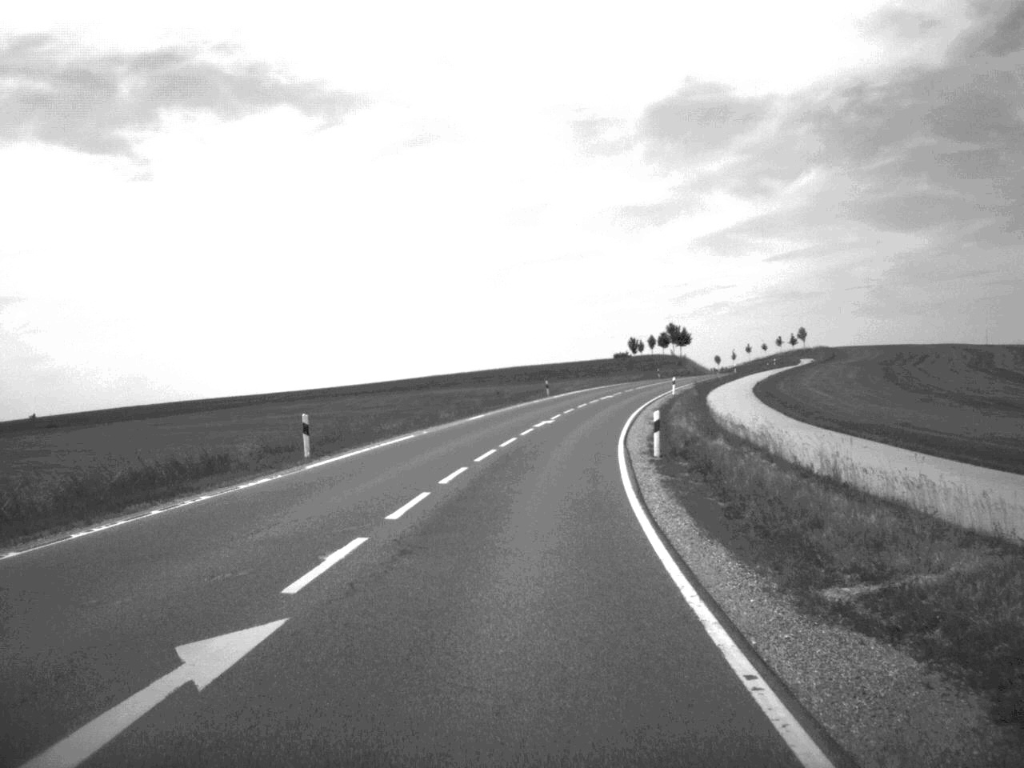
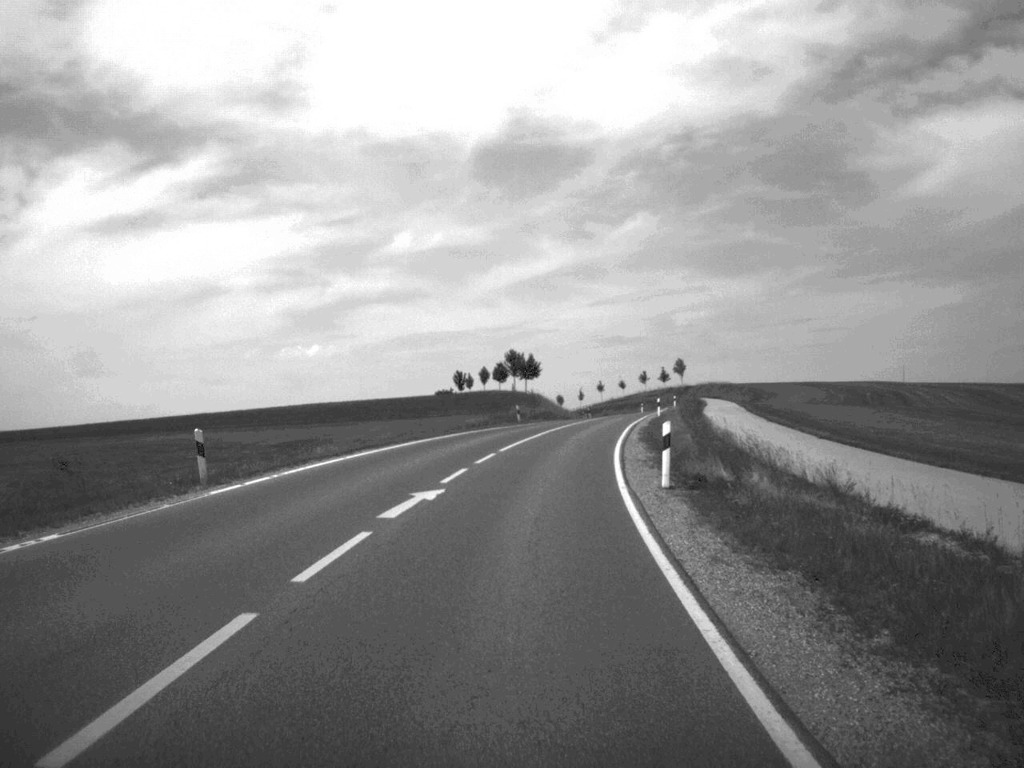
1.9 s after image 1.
(+3.8, +56.5) m; +8°
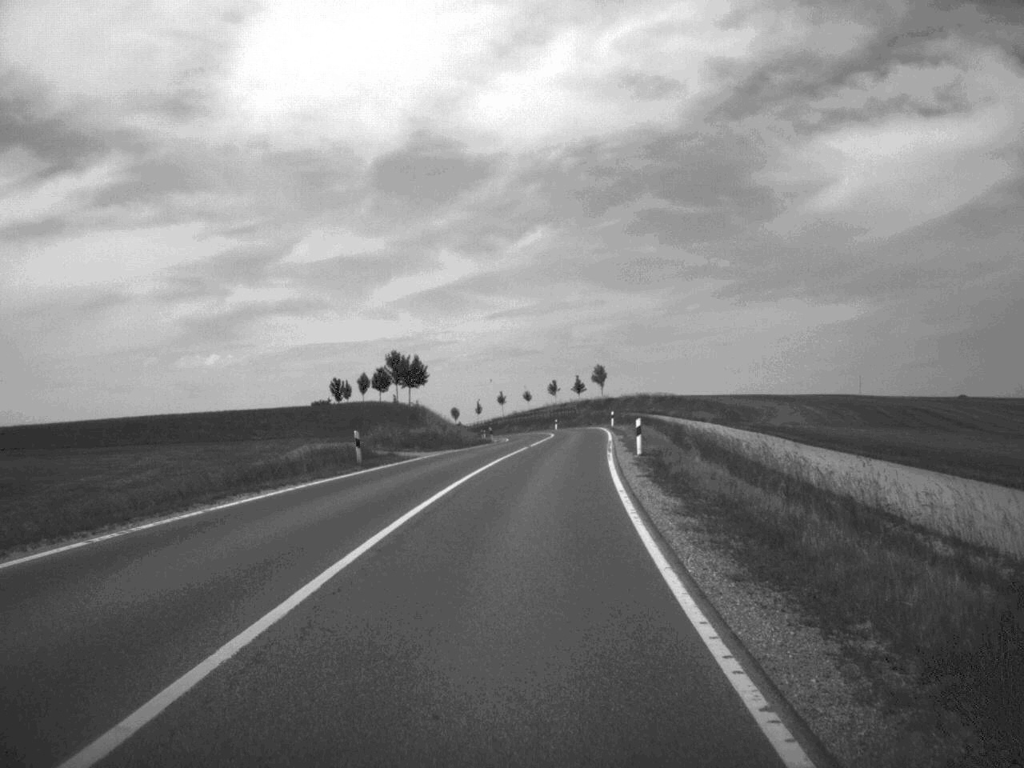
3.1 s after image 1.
(+1.4, +34.6) m; +5°
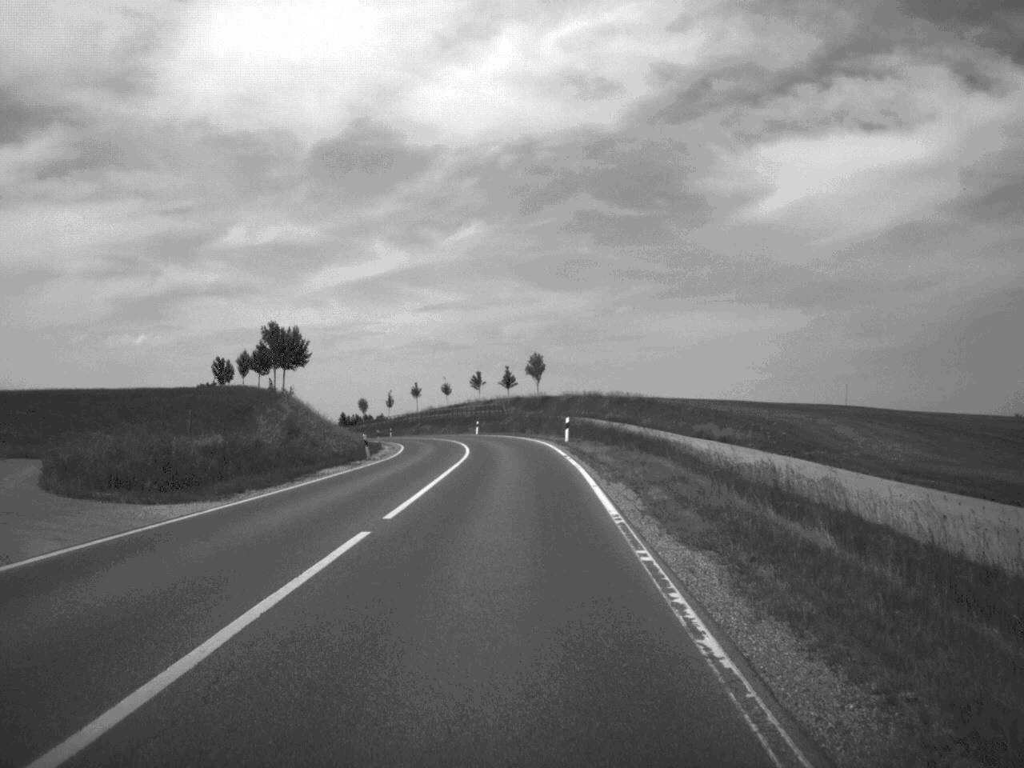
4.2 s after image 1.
(+1.1, +32.7) m; +3°
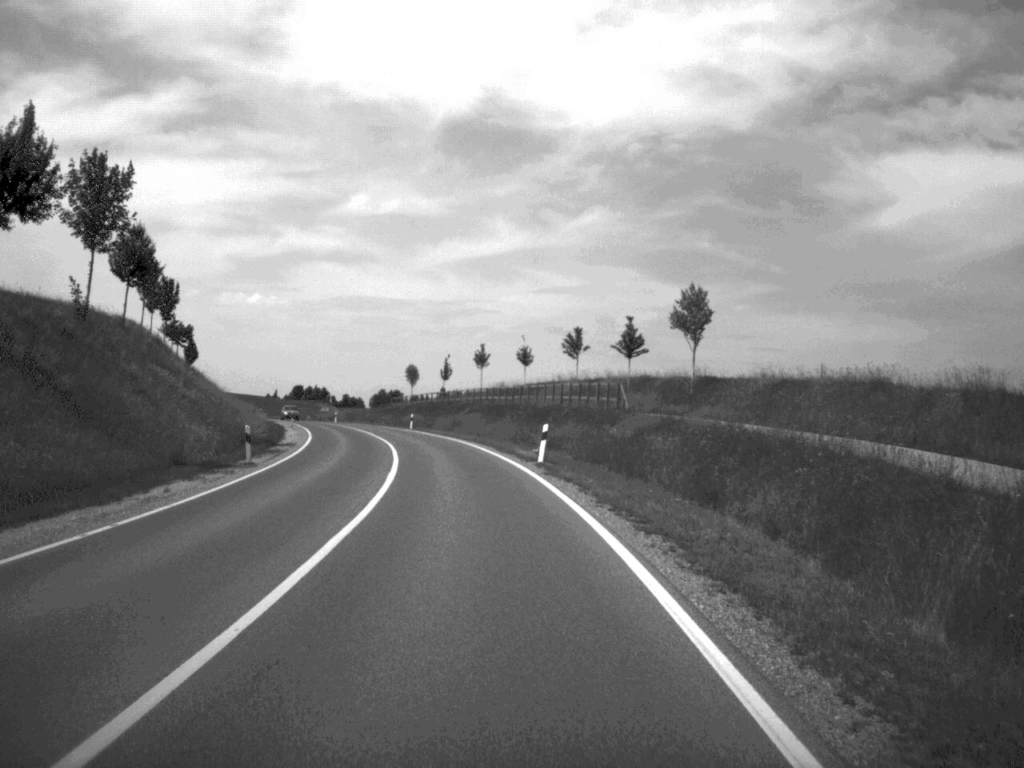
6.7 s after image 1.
(-1.6, +66.2) m; -5°
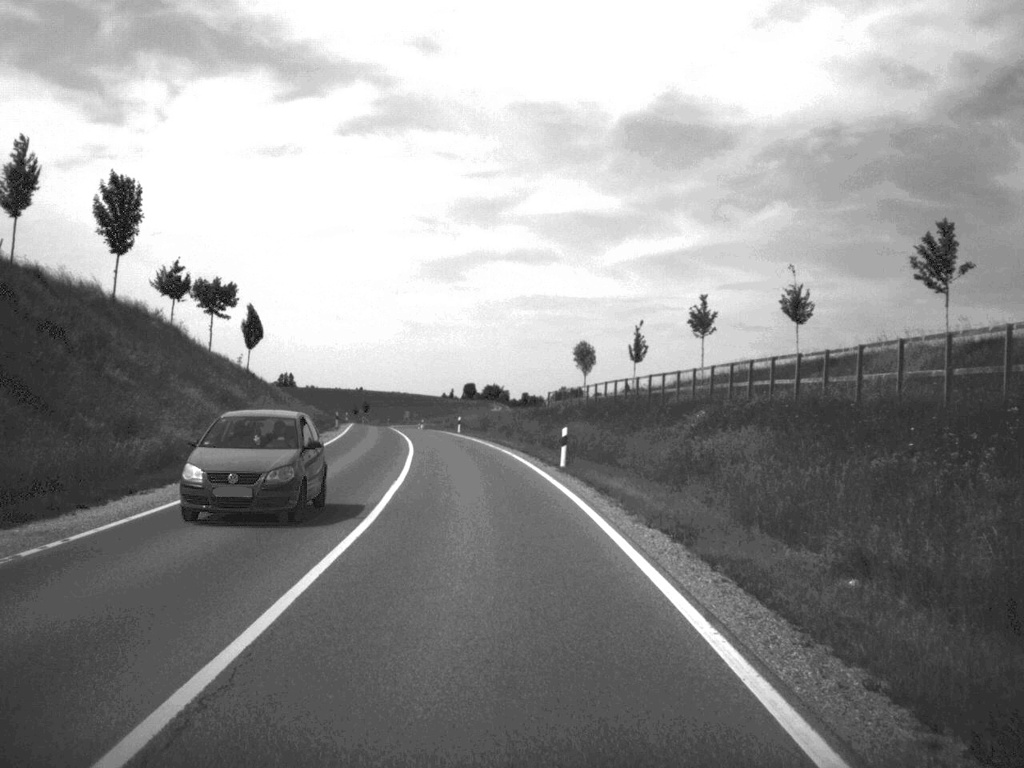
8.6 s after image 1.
(-3.7, +51.0) m; -8°
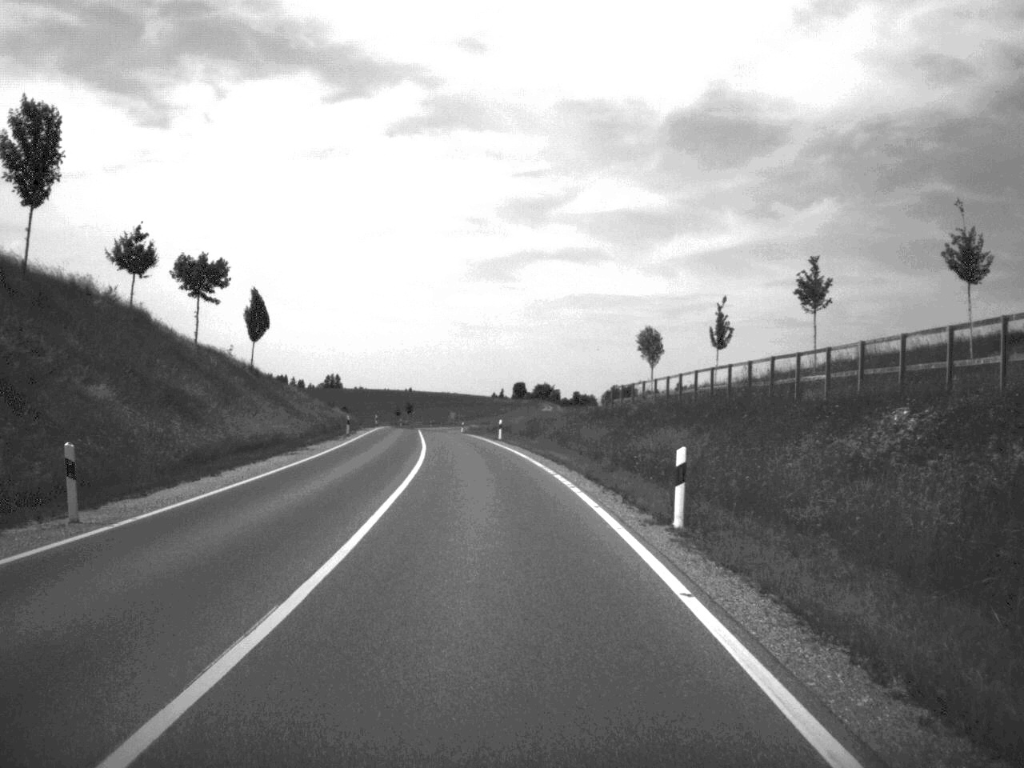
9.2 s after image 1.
(-0.3, +16.0) m; -2°
